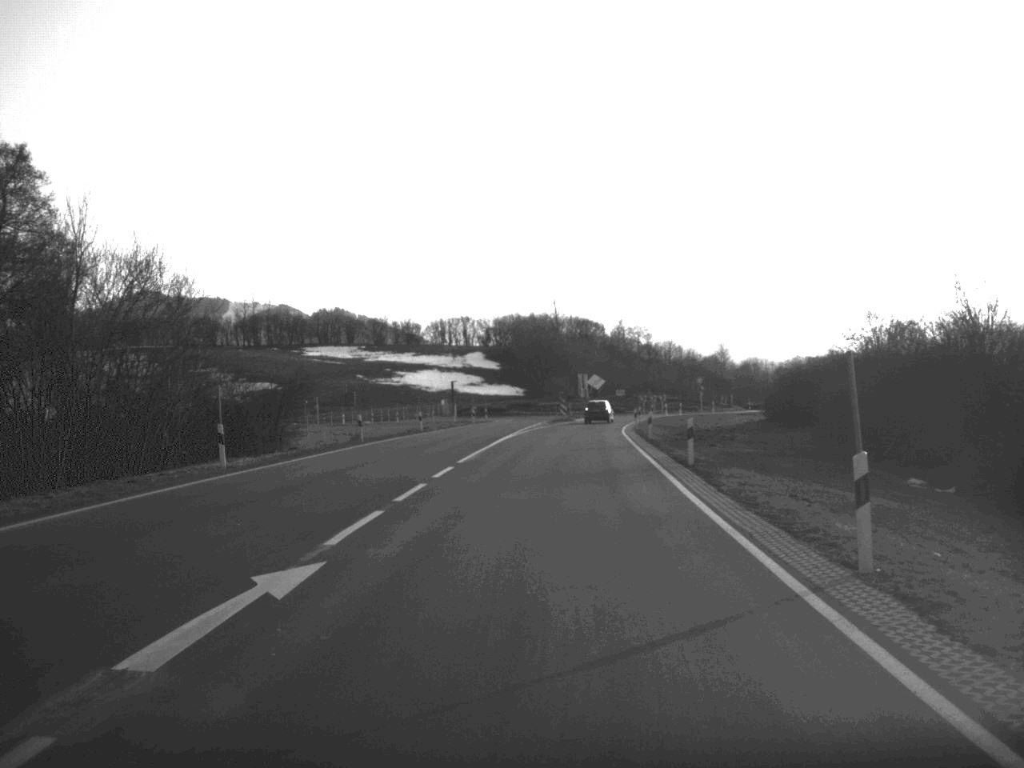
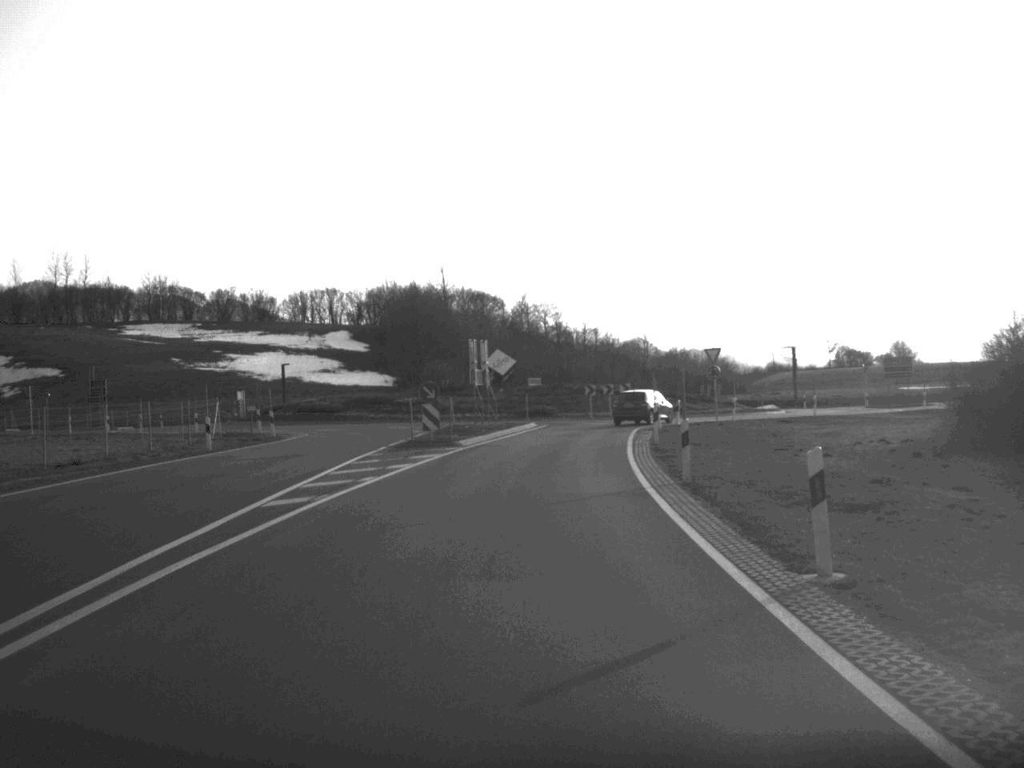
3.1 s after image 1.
(+2.3, +54.9) m; +5°
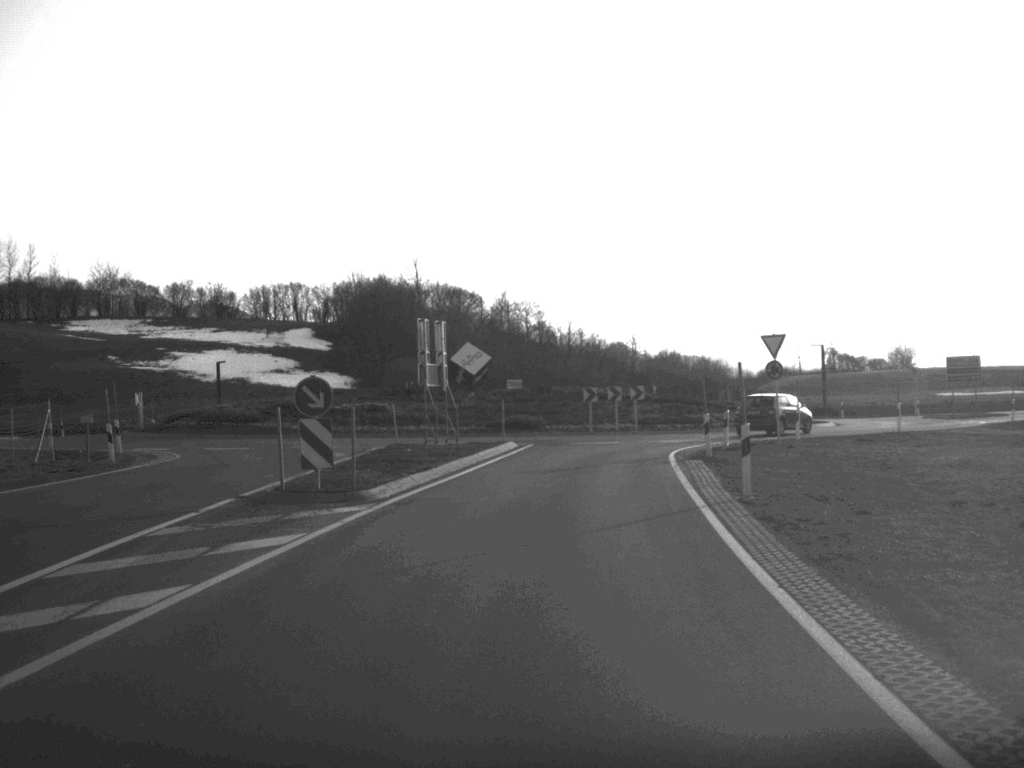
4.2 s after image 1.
(+0.1, +17.2) m; +1°
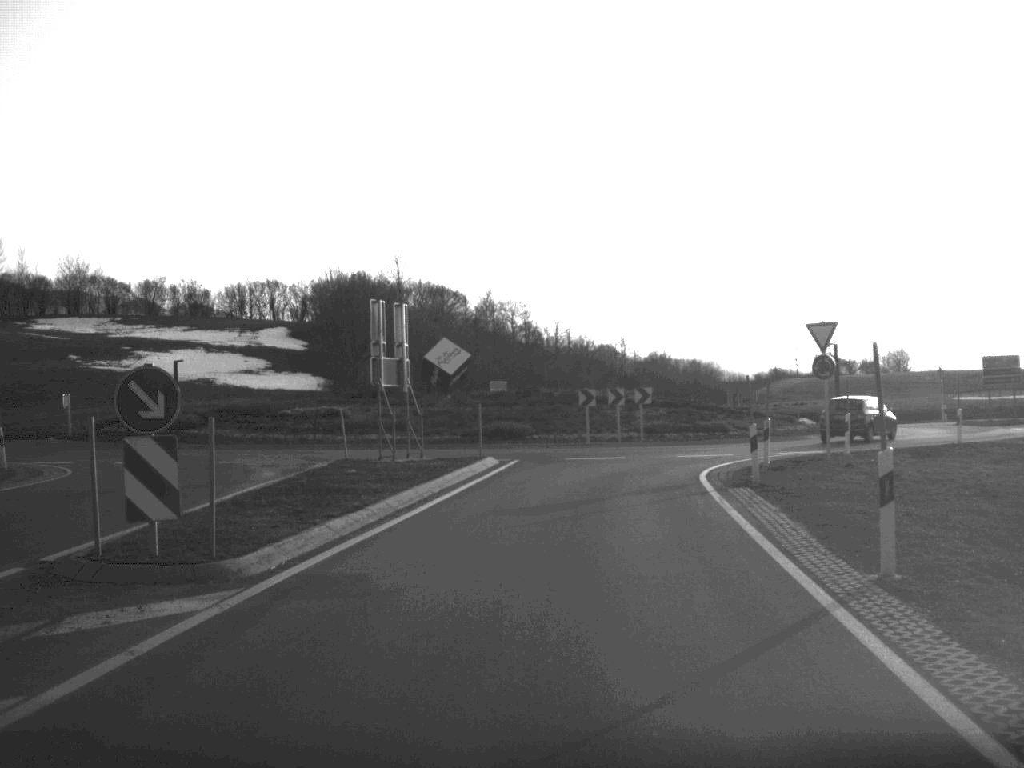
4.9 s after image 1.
(0.0, +8.0) m; +1°
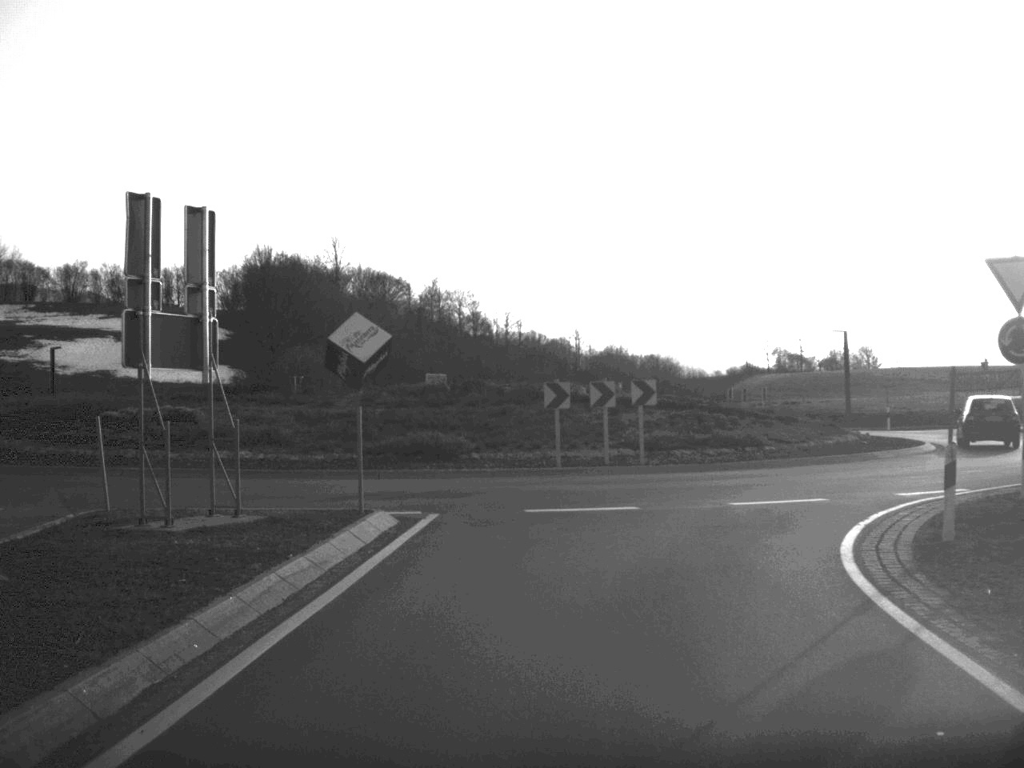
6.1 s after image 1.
(+0.2, +14.6) m; +2°
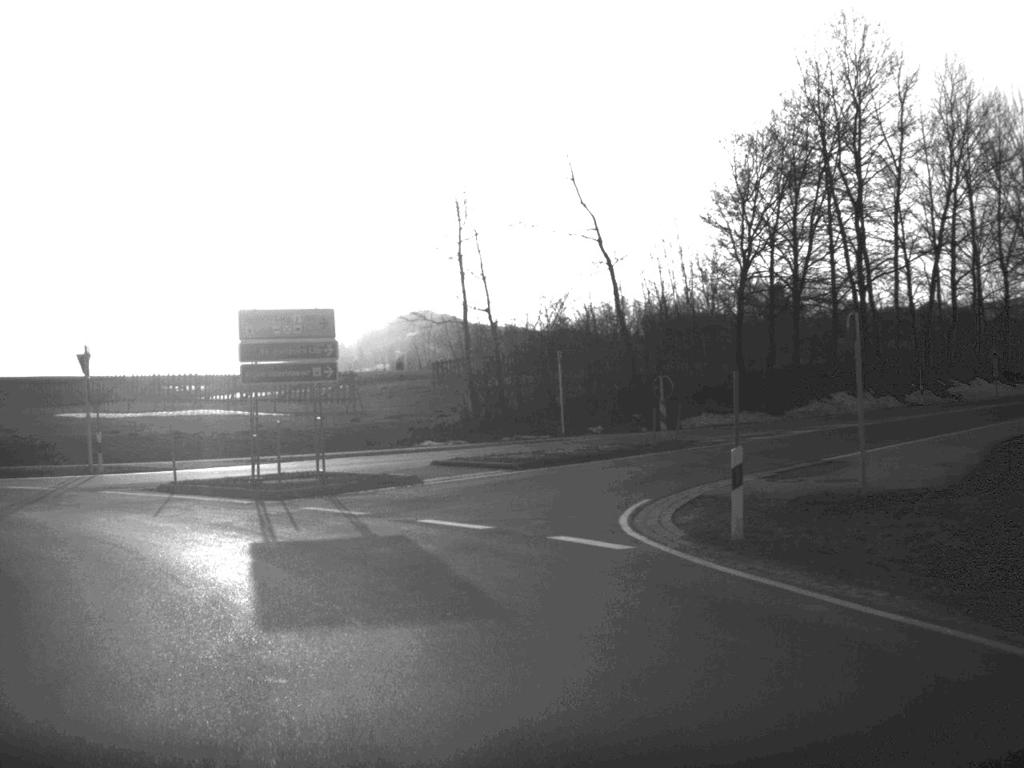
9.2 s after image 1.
(+8.2, +25.1) m; +41°
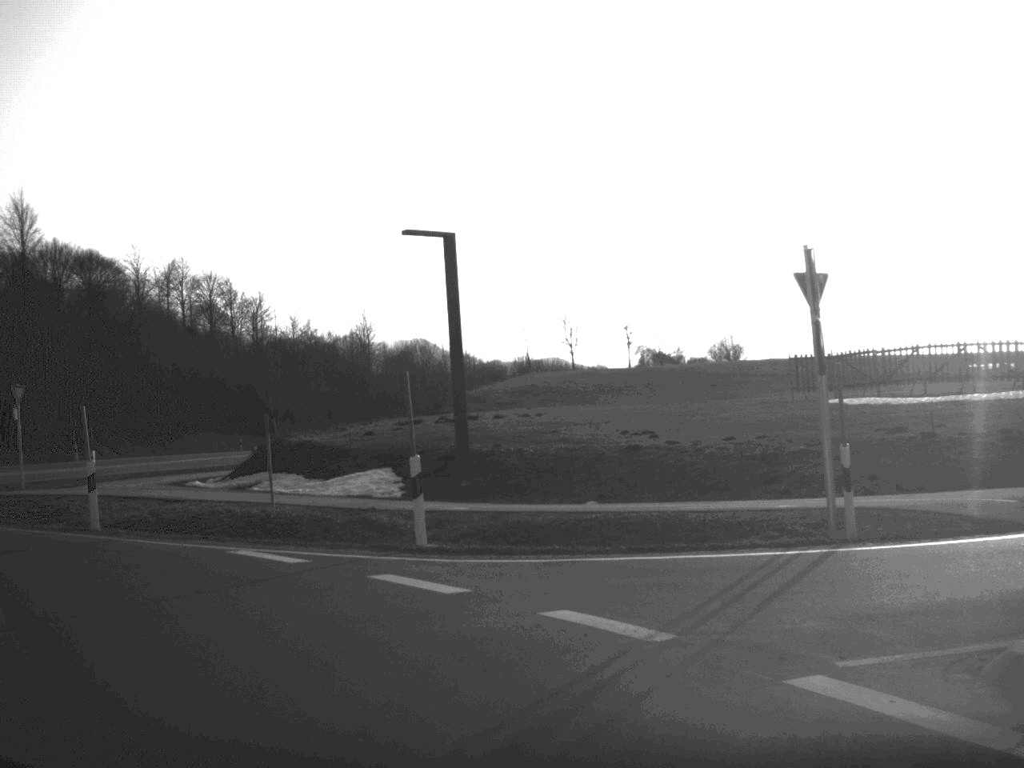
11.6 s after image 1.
(-4.5, +17.2) m; -37°
